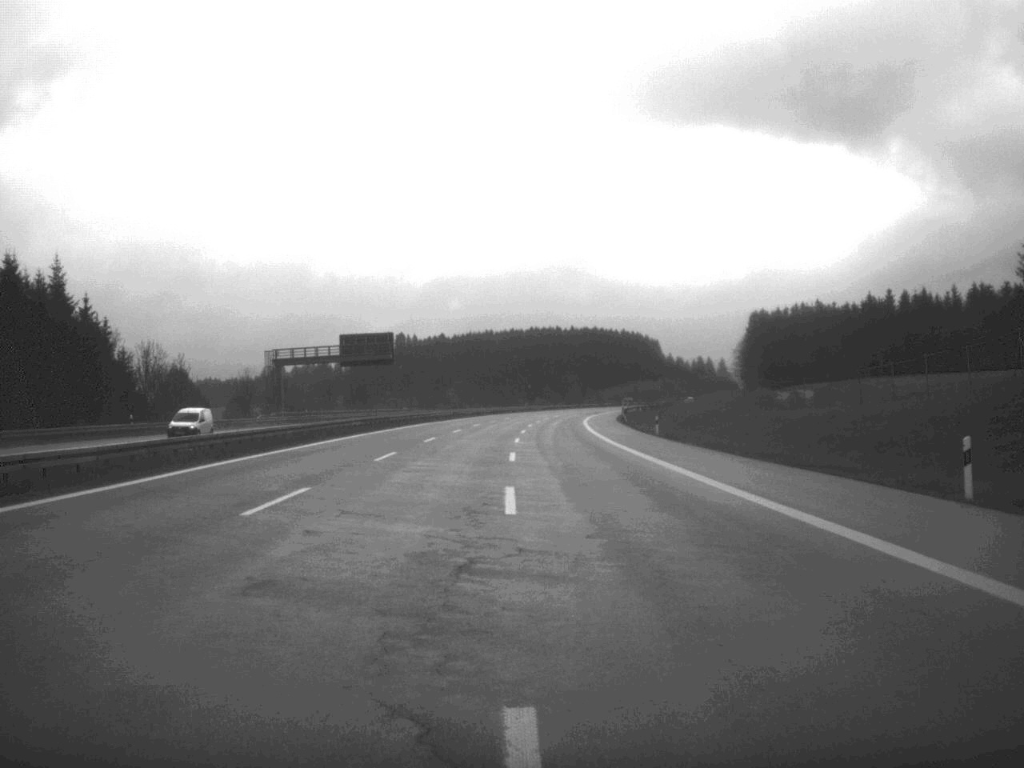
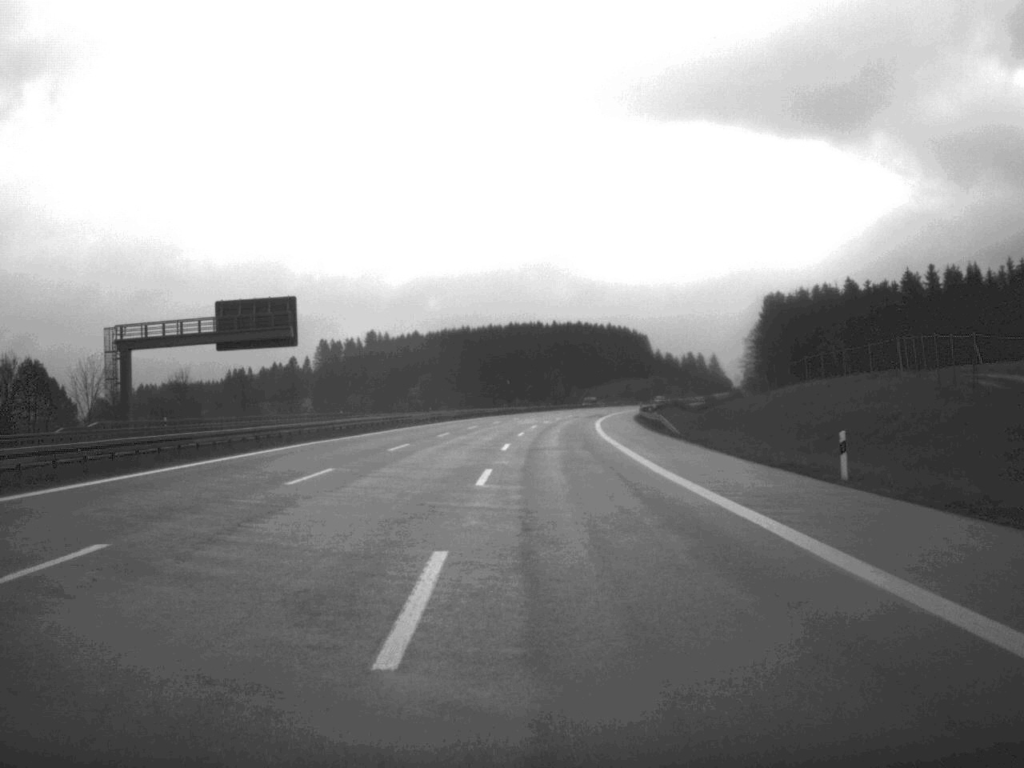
(+0.3, +44.9) m; +1°
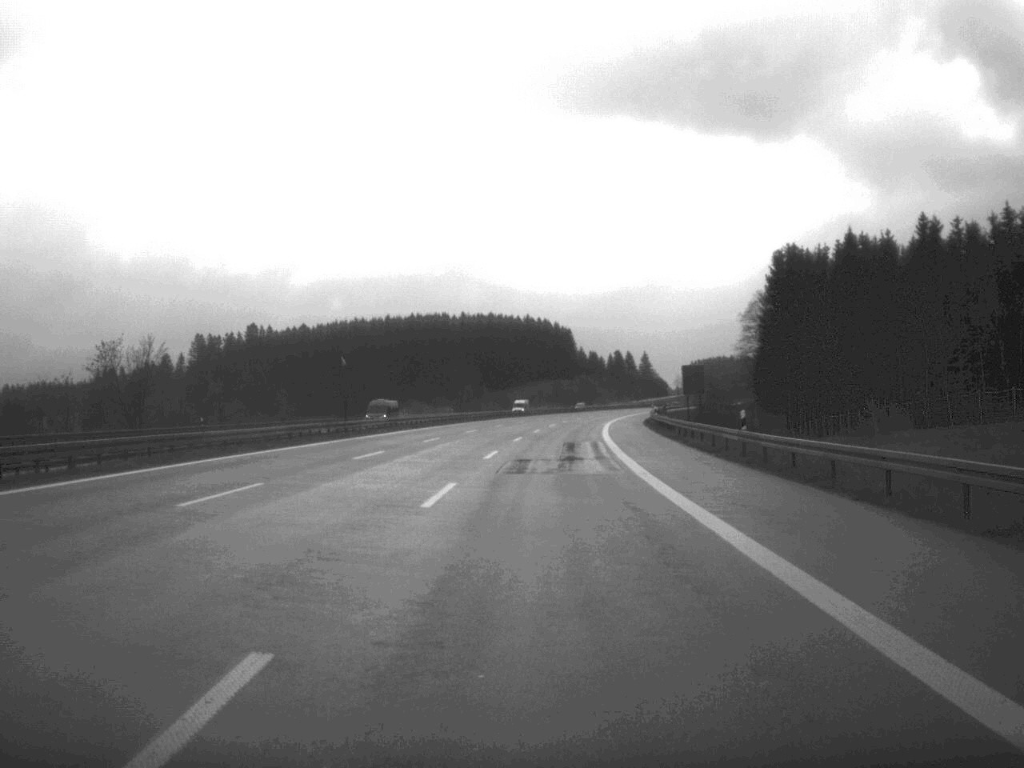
(+2.7, +91.8) m; +4°
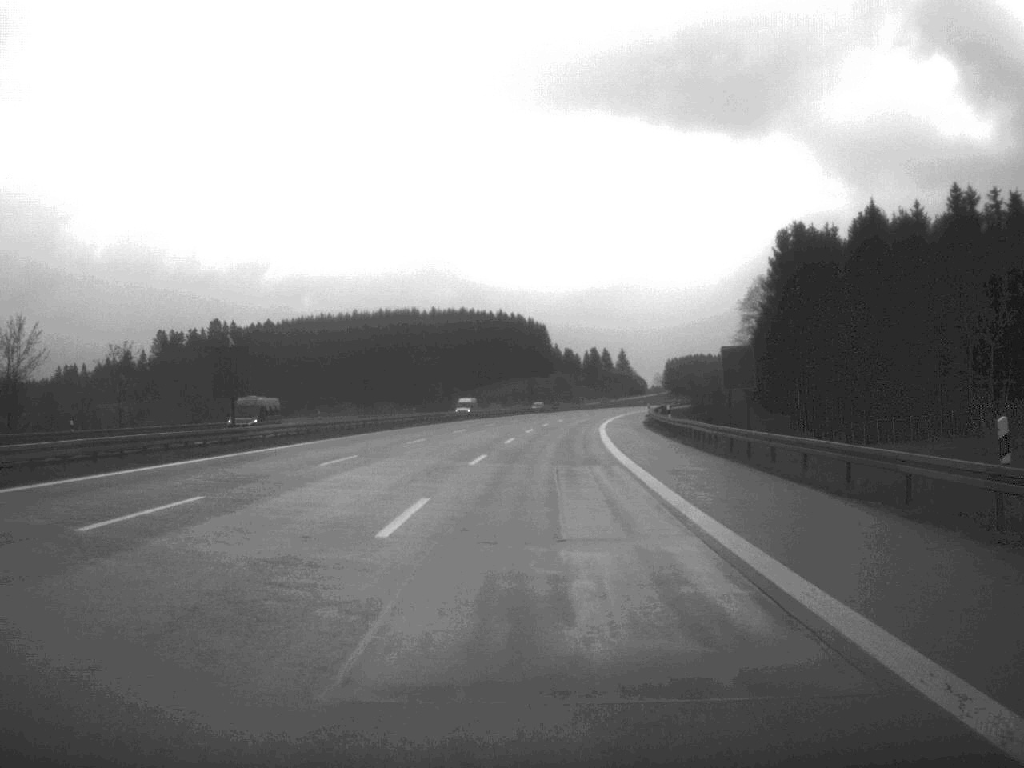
(+0.2, +21.5) m; +1°
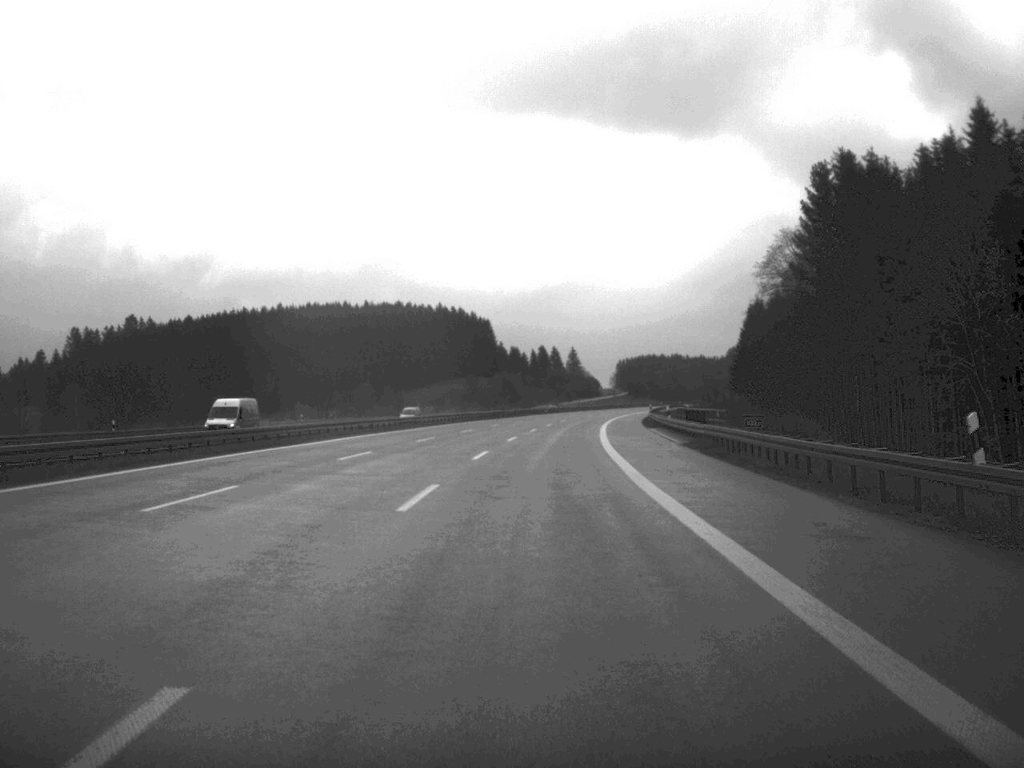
(+1.0, +48.1) m; +2°
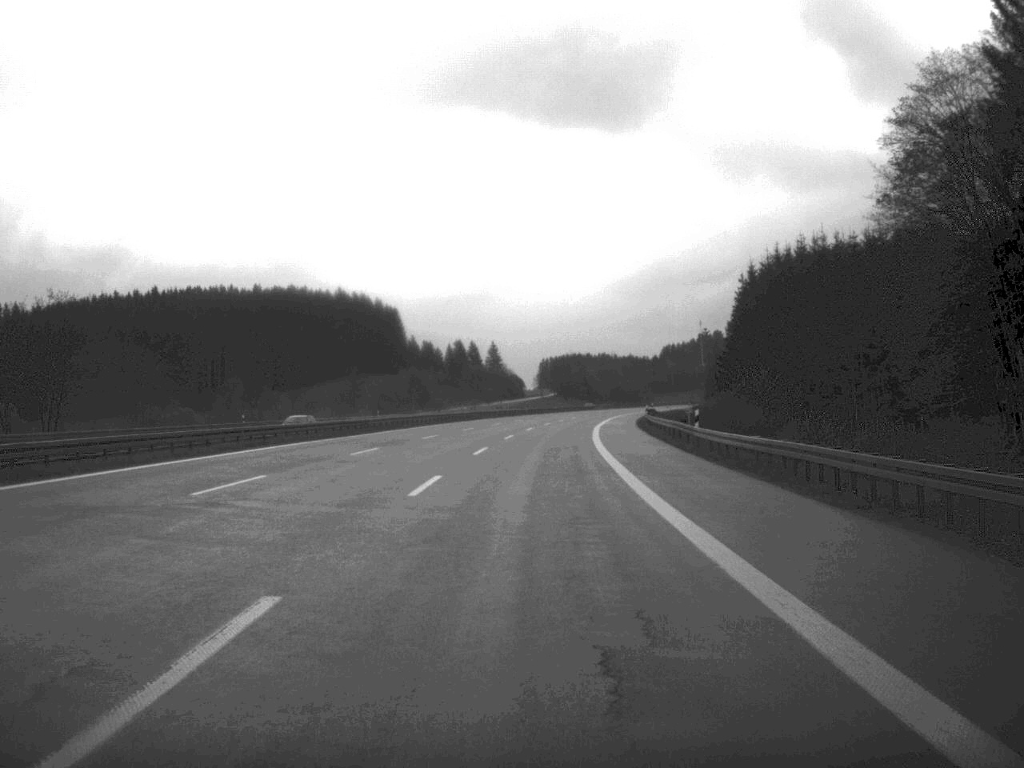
(+1.9, +65.5) m; +4°
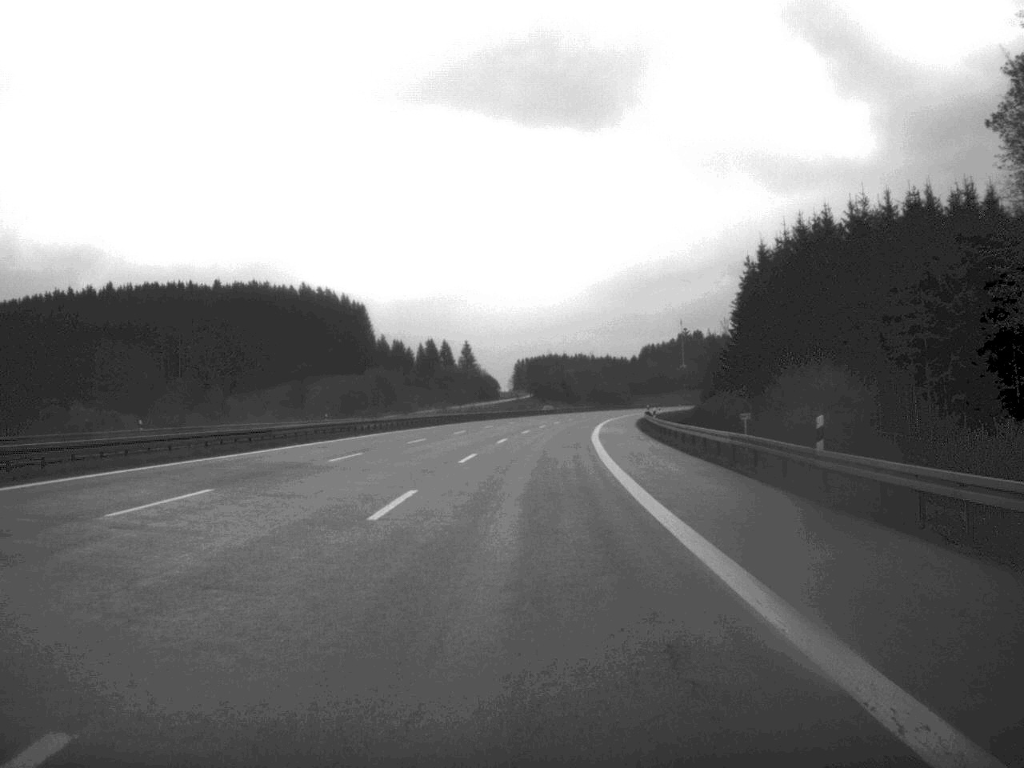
(+0.2, +21.5) m; +1°
